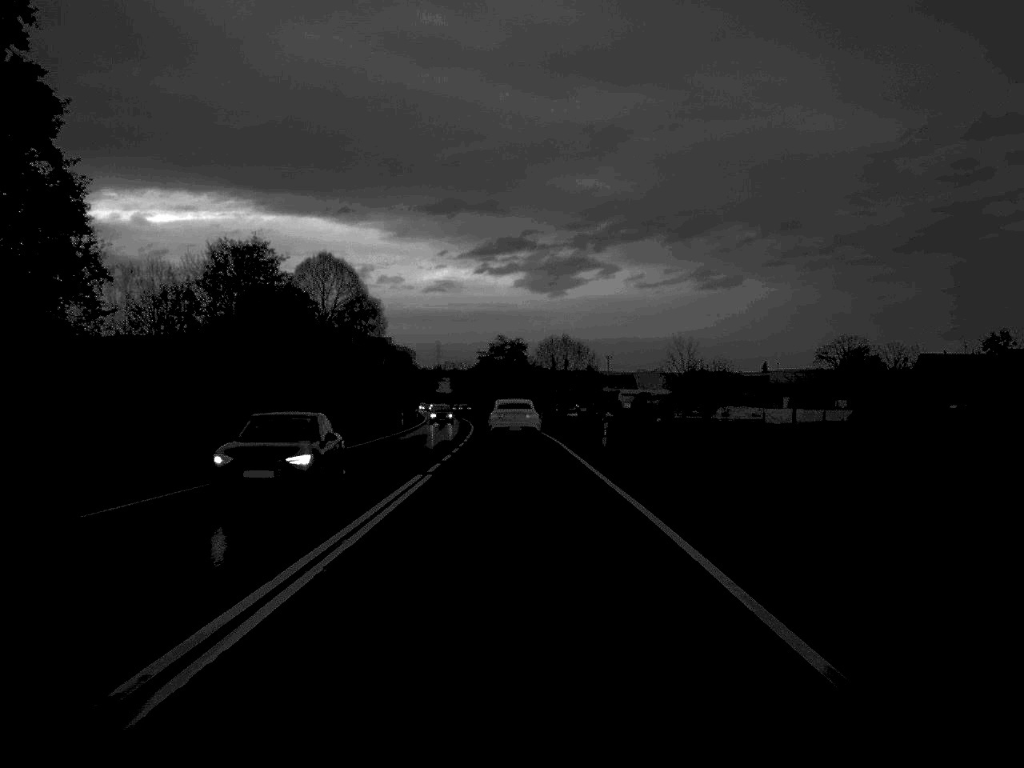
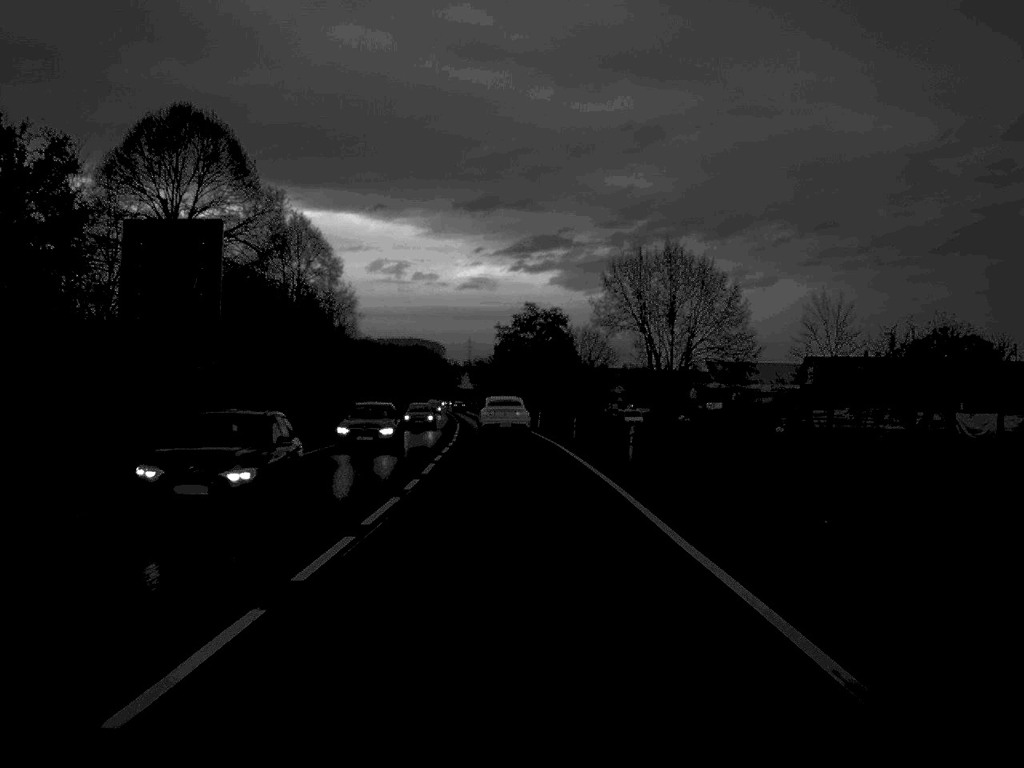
(-0.7, +58.8) m; -2°
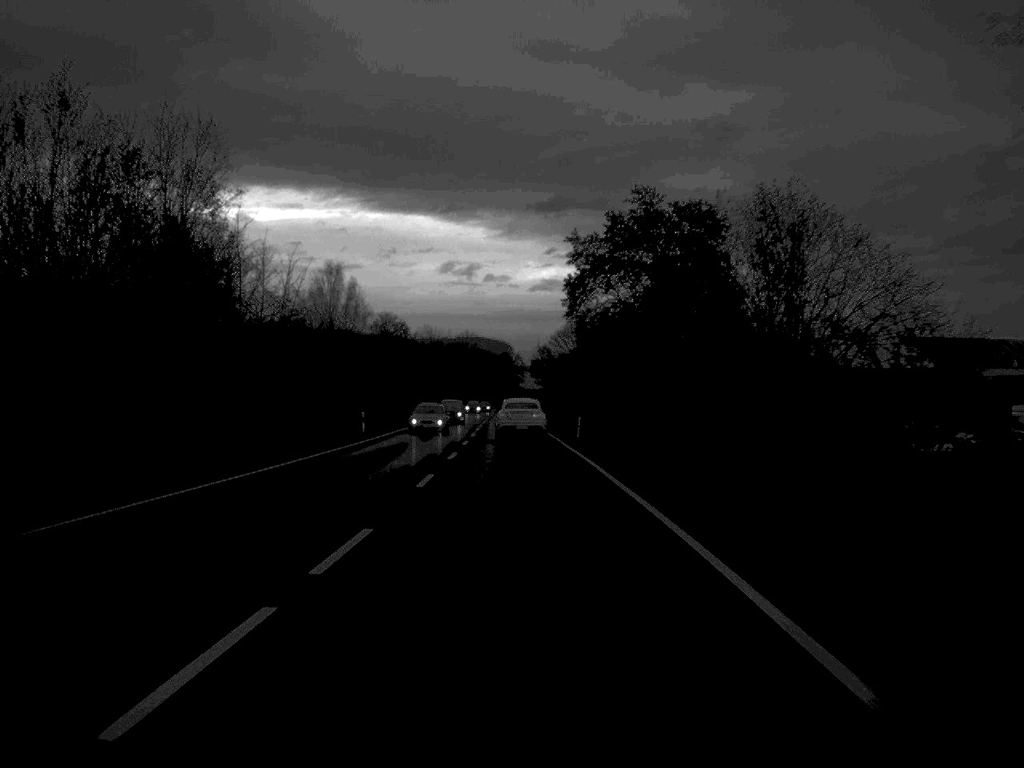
(-1.8, +73.8) m; -3°
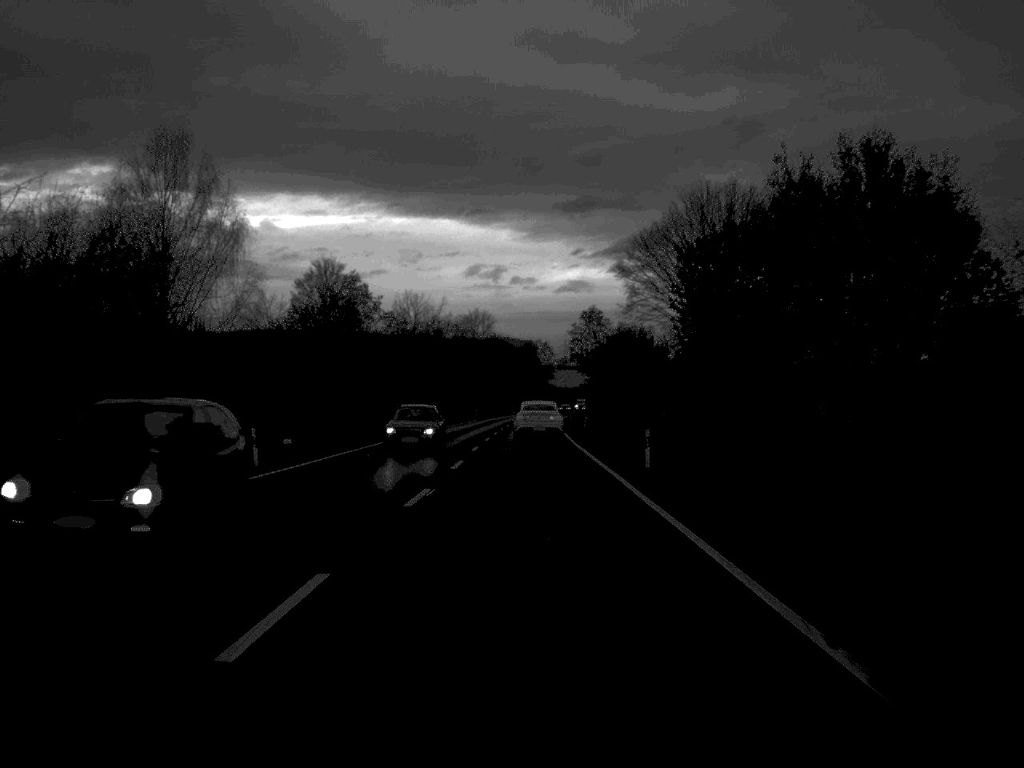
(-0.9, +75.9) m; -1°
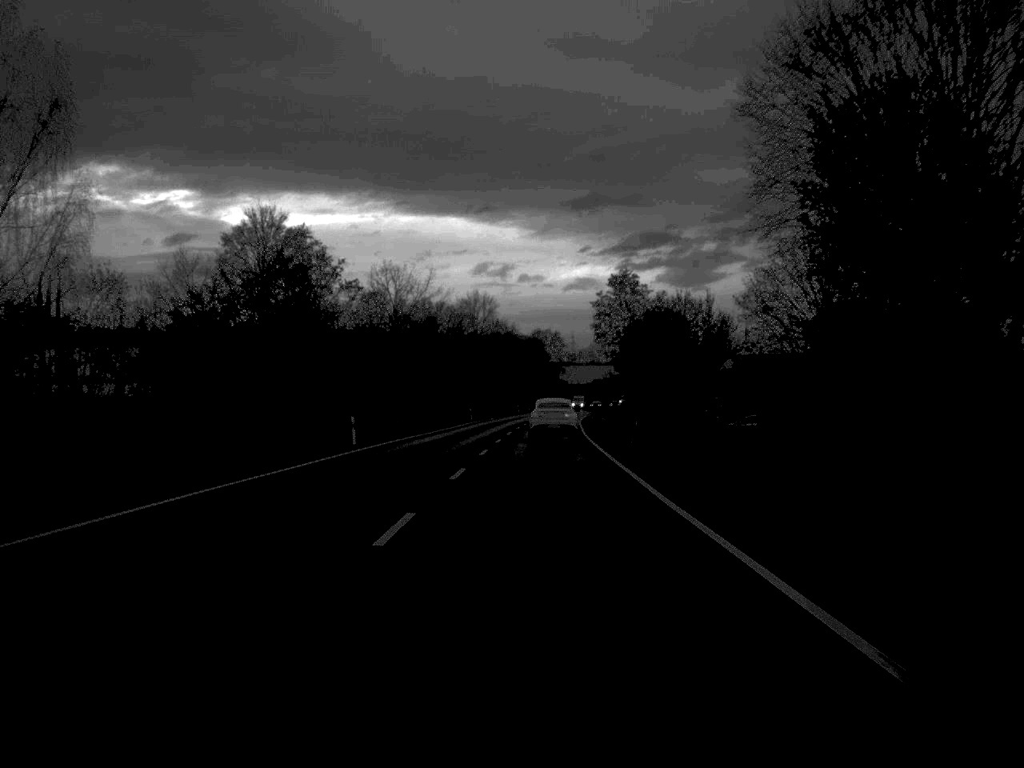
(-0.1, +29.8) m; 0°
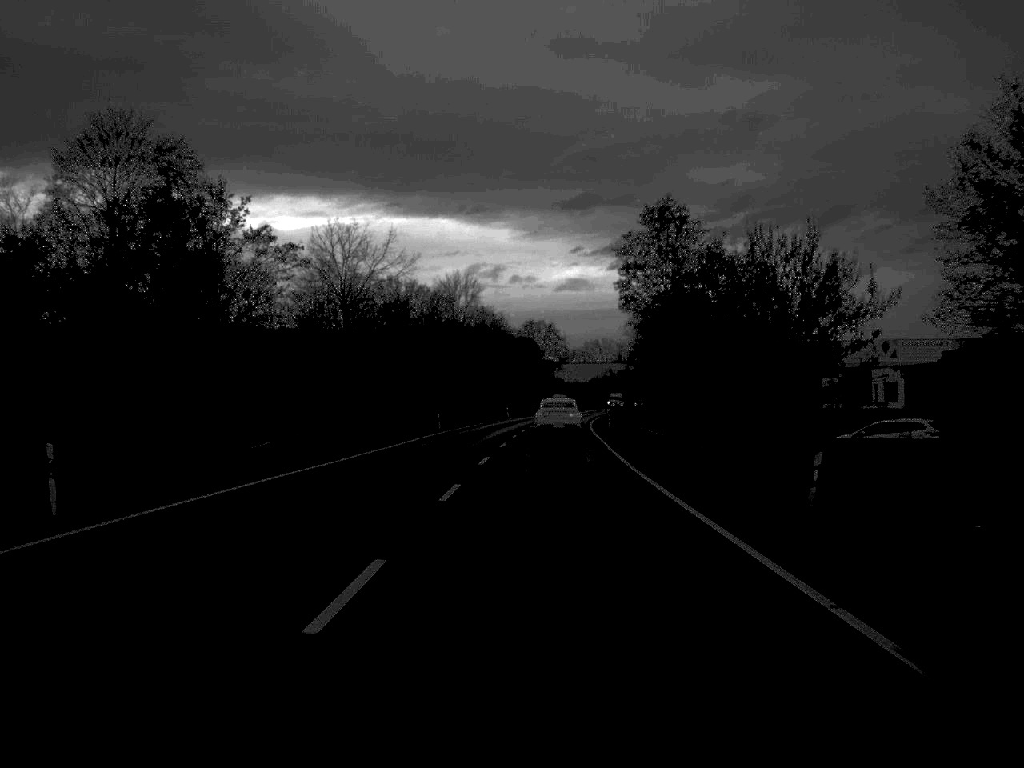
(+0.1, +29.2) m; 0°
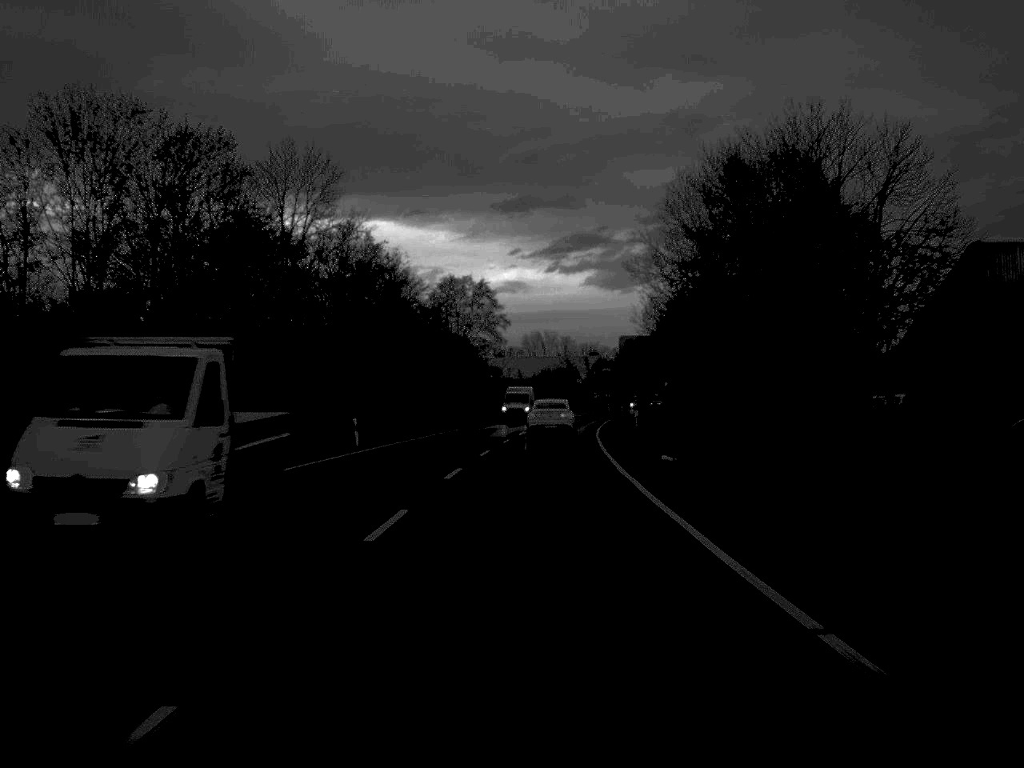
(+2.0, +78.0) m; +3°
